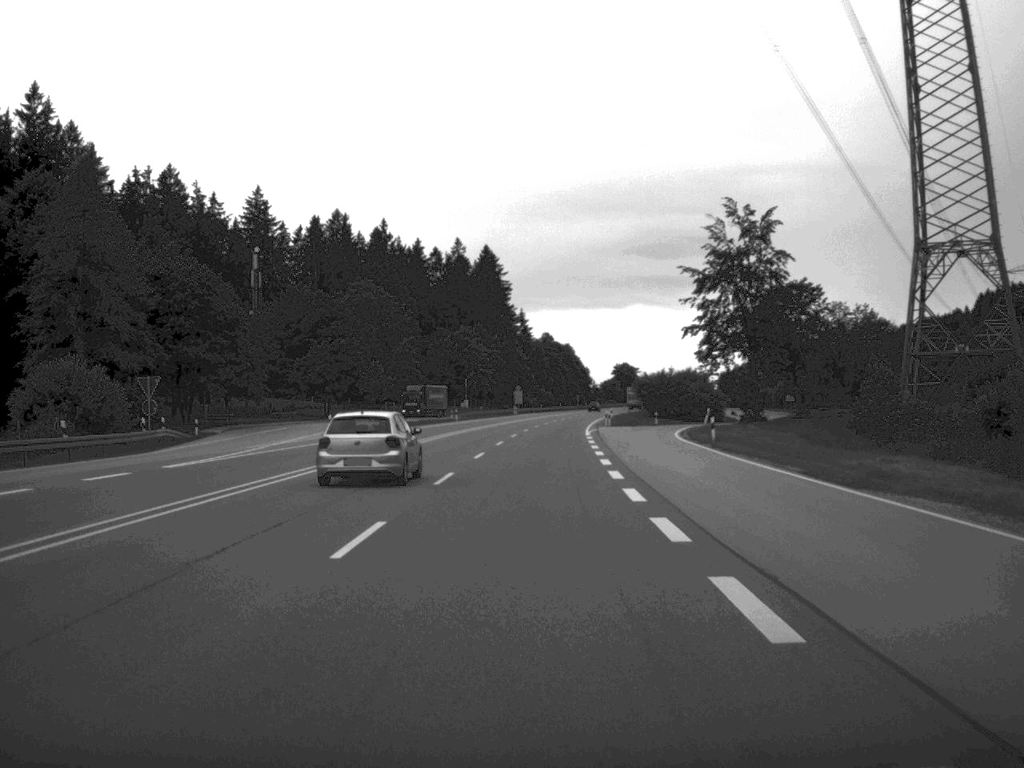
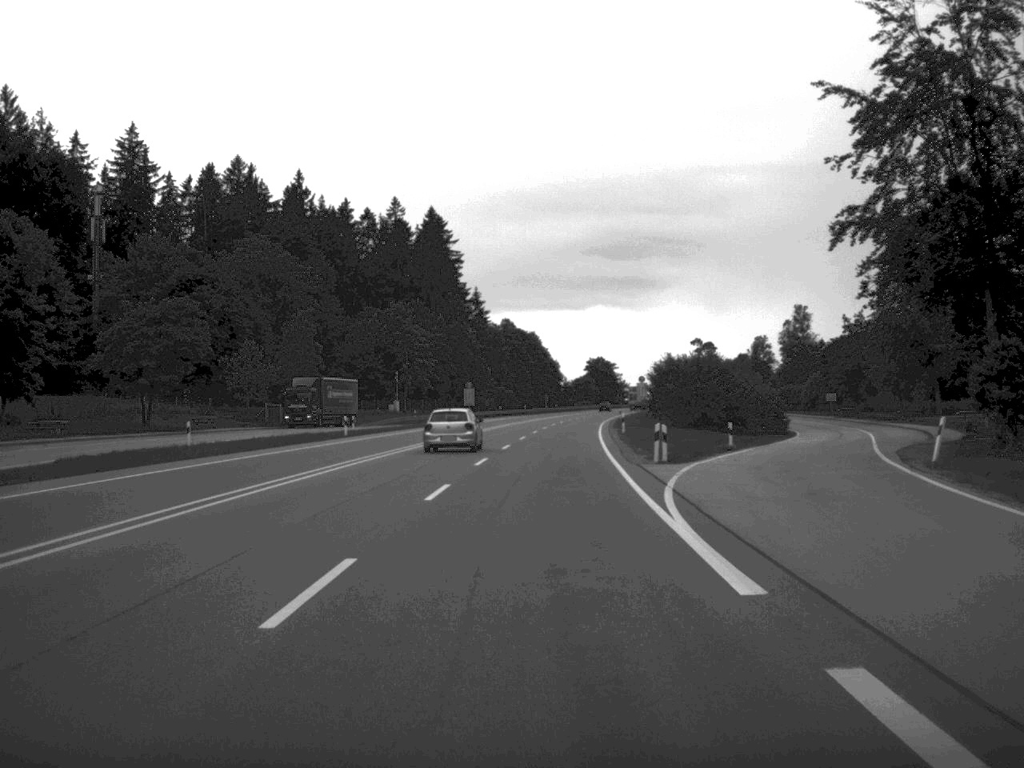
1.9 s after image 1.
(+0.8, +51.3) m; +2°
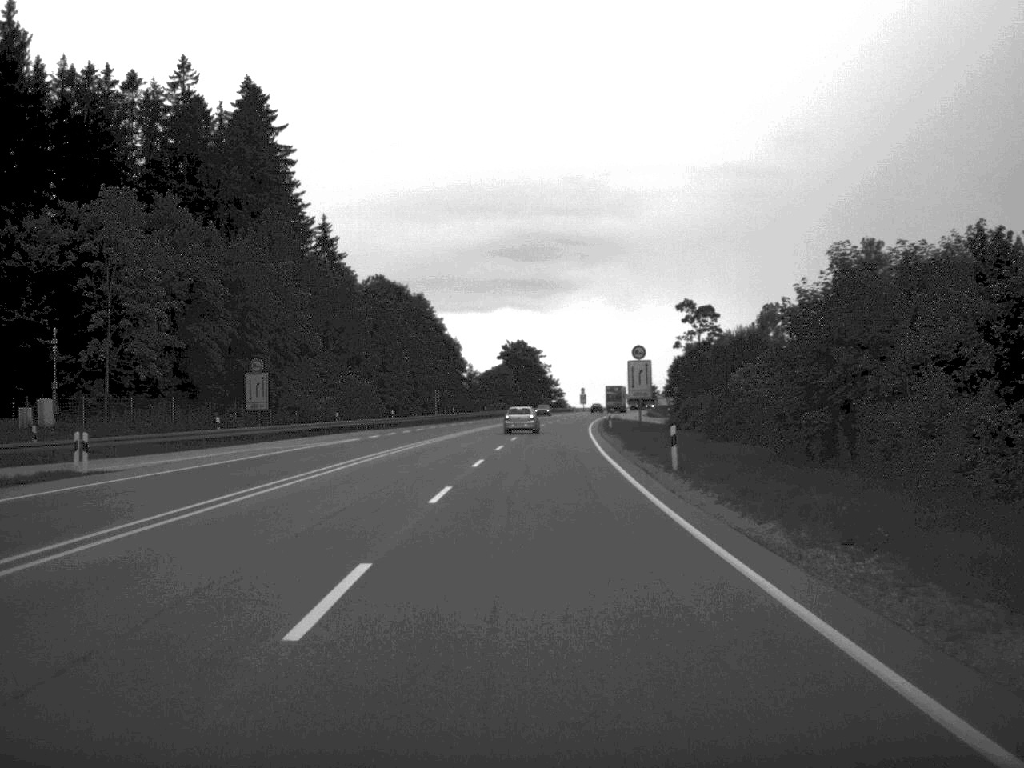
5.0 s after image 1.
(+2.7, +83.3) m; +4°
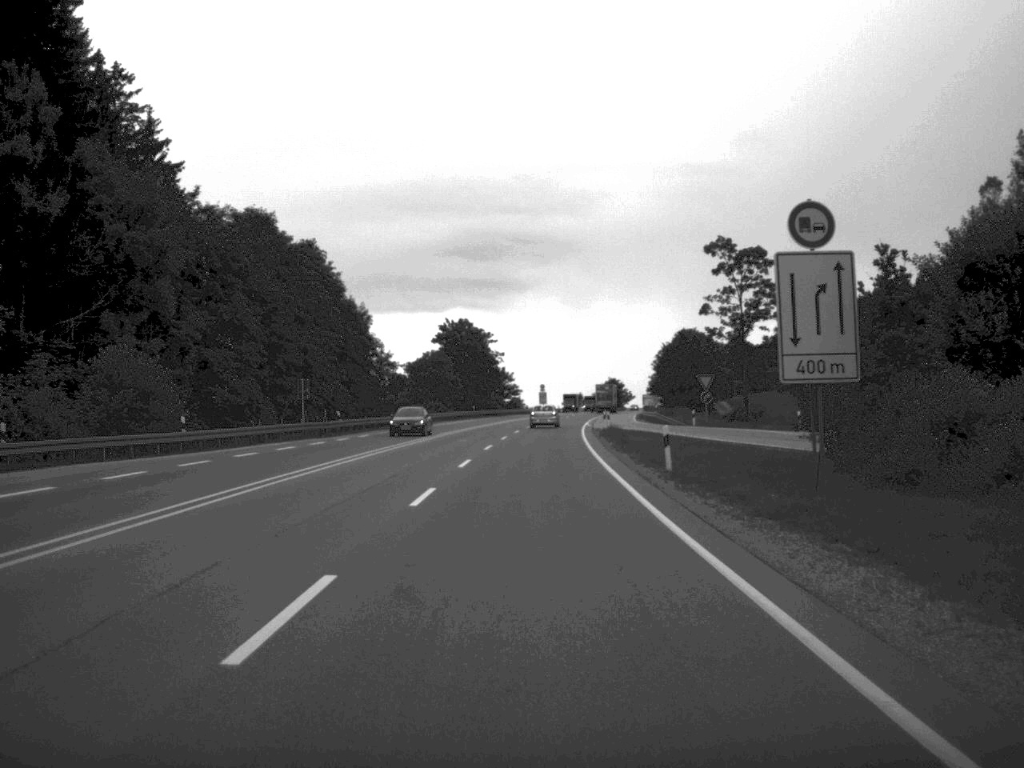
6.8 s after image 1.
(+0.8, +48.2) m; +2°
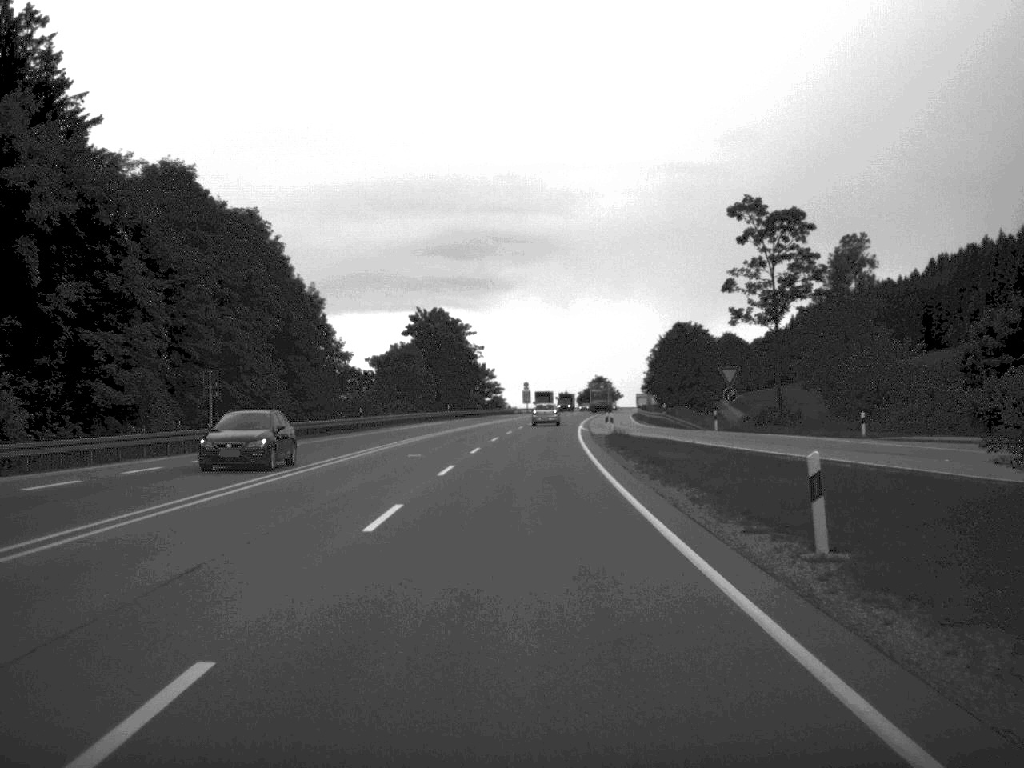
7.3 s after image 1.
(+0.1, +15.8) m; +1°
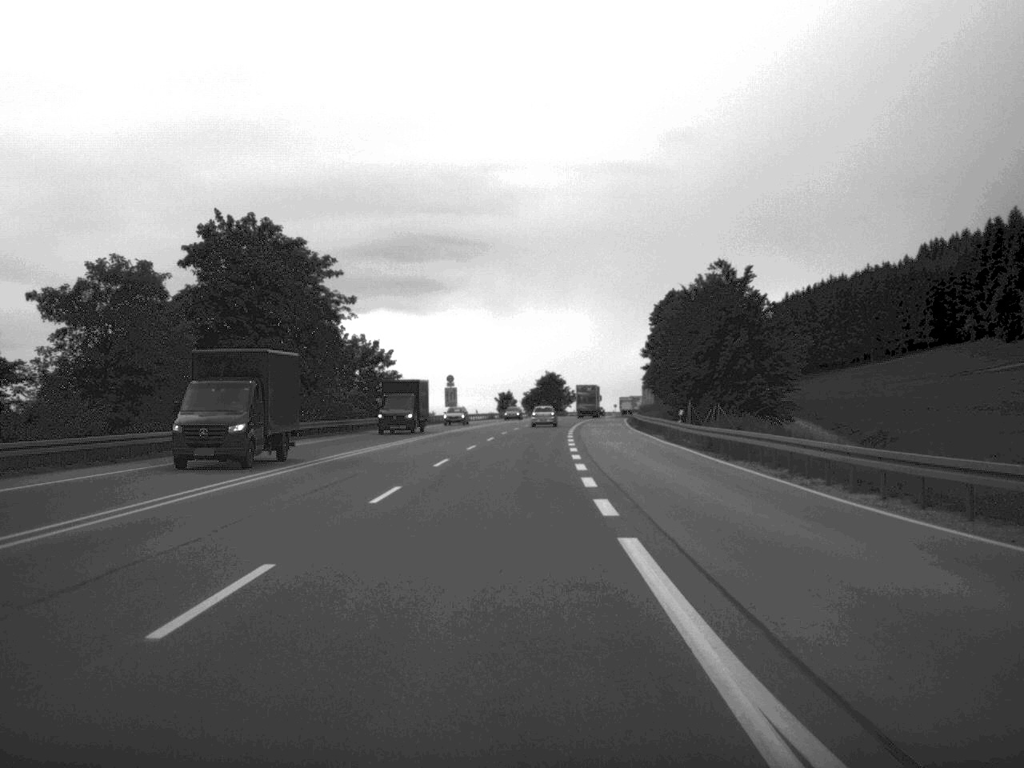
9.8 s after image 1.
(+1.5, +66.3) m; +3°
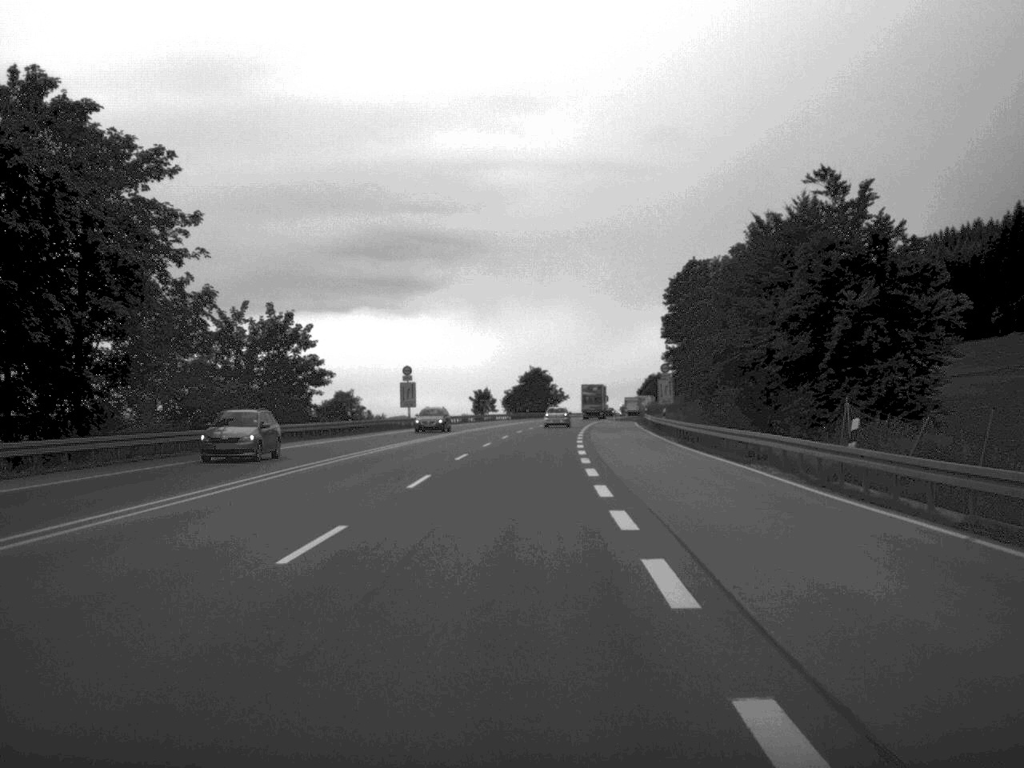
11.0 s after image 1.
(+0.2, +31.5) m; +1°
